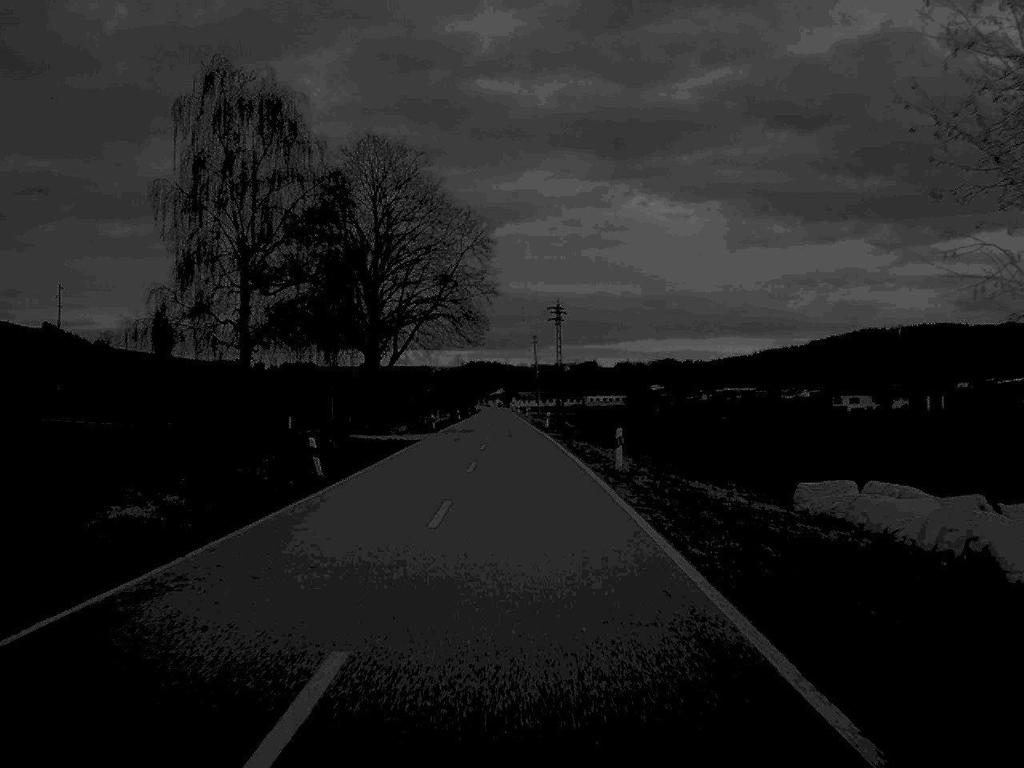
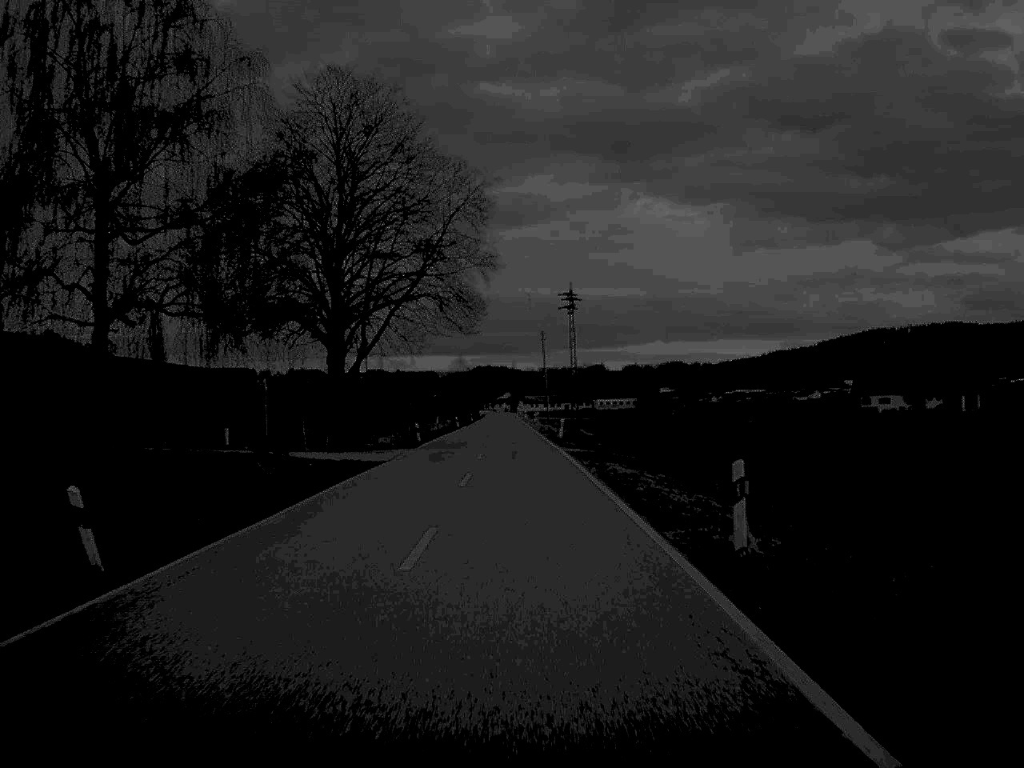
(0.0, +16.0) m; 0°
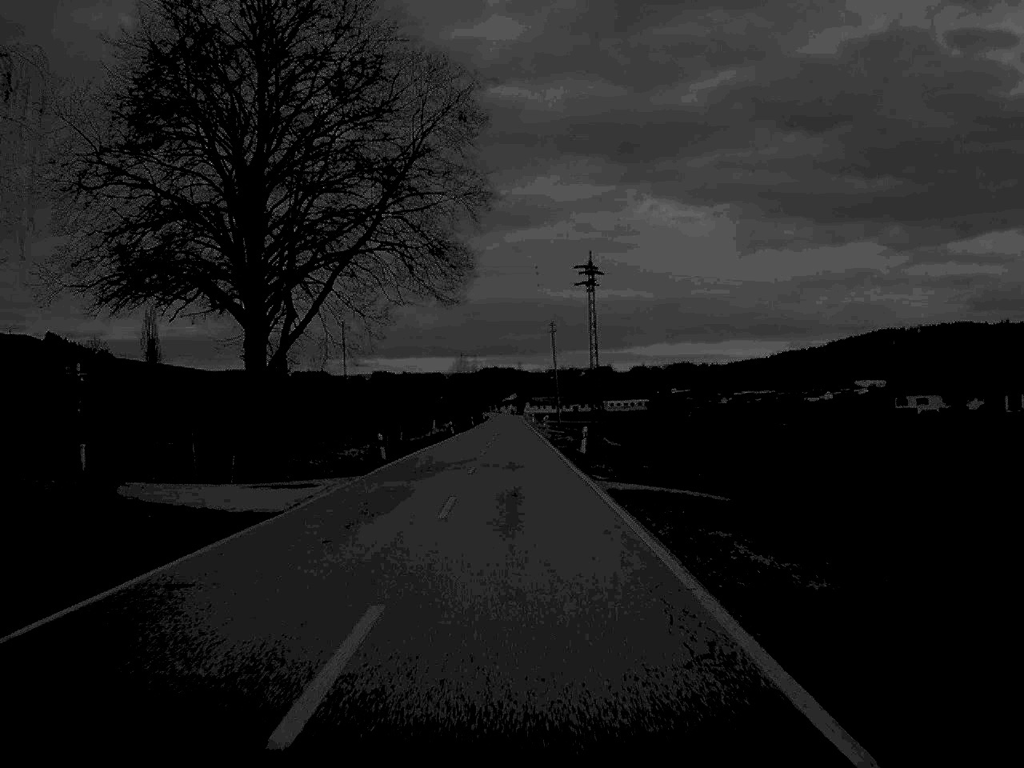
(0.0, +18.2) m; 0°
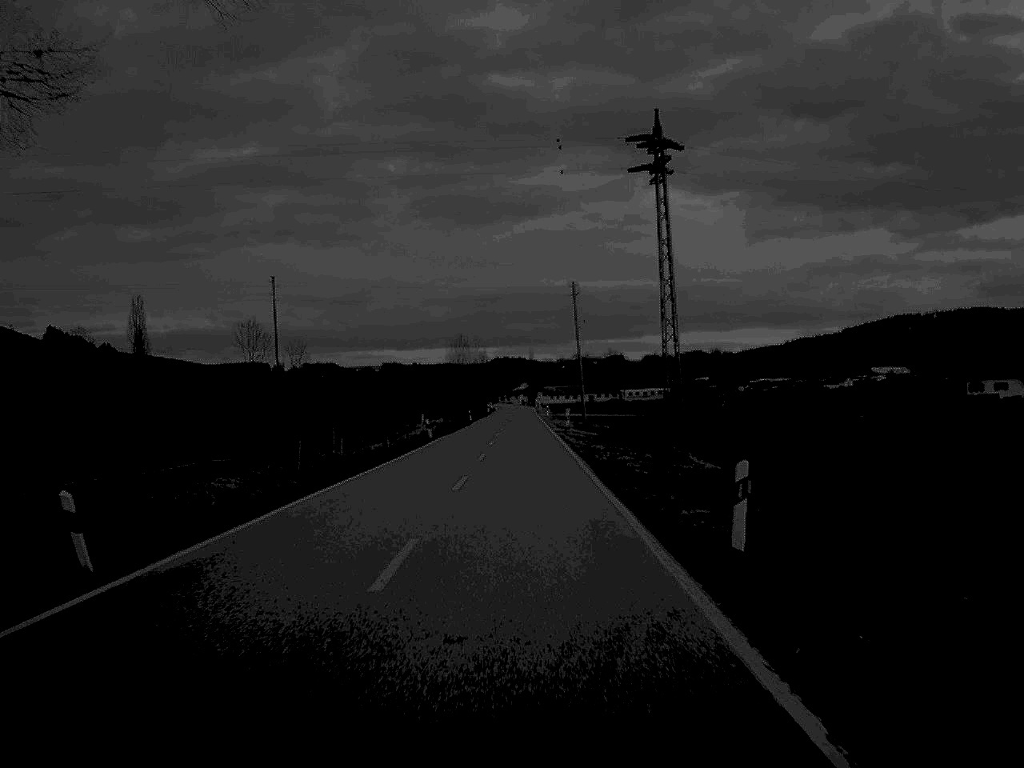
(-0.1, +31.2) m; 0°
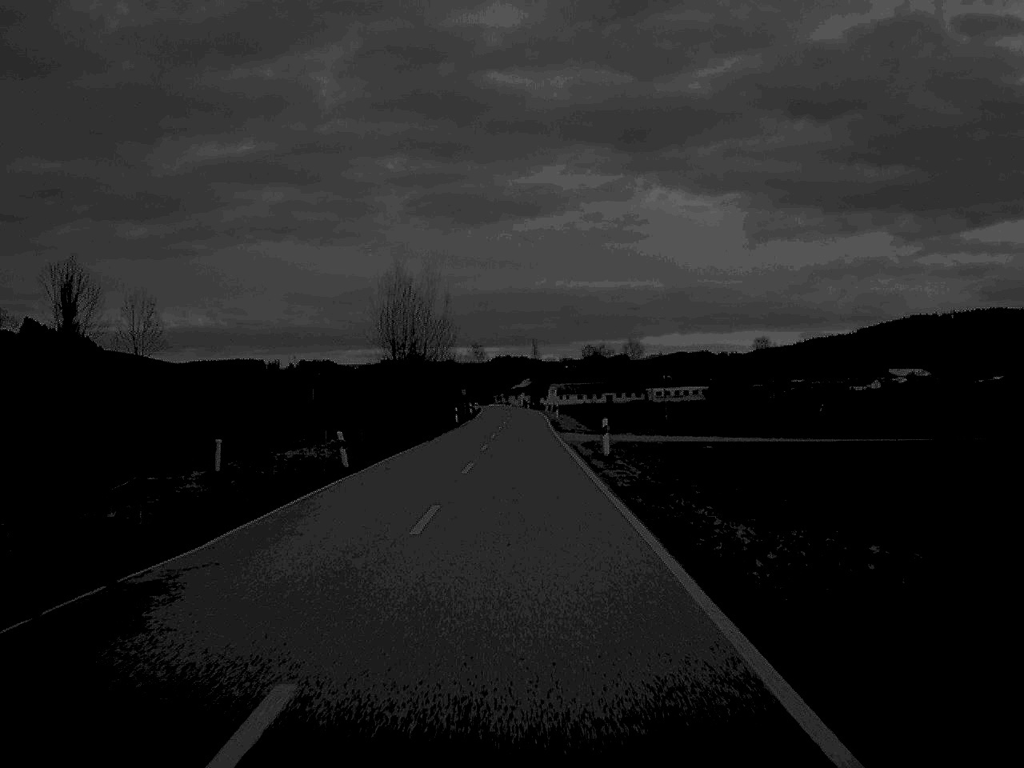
(-0.1, +79.4) m; 0°
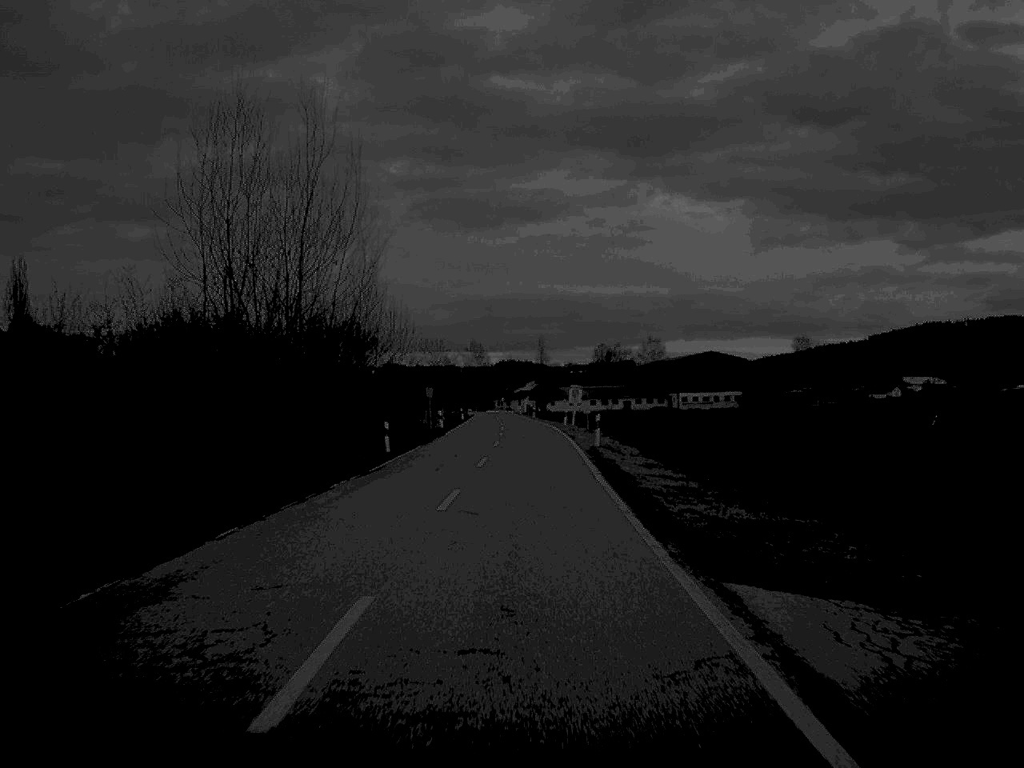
(-0.1, +44.7) m; 0°
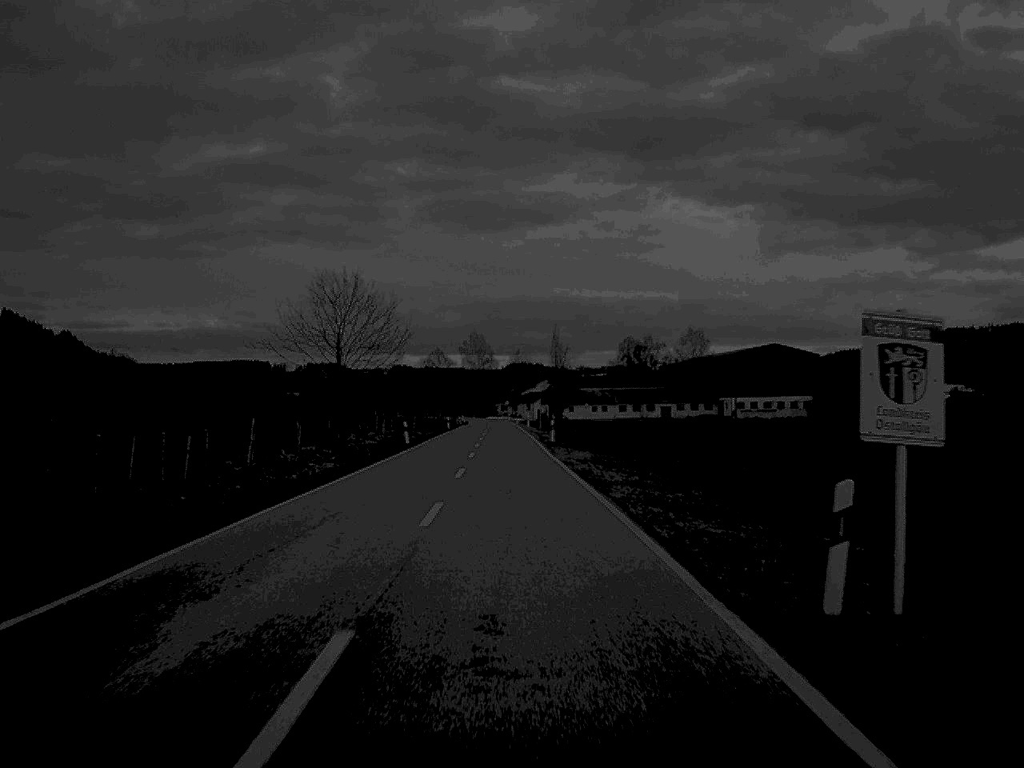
(0.0, +61.1) m; 0°
